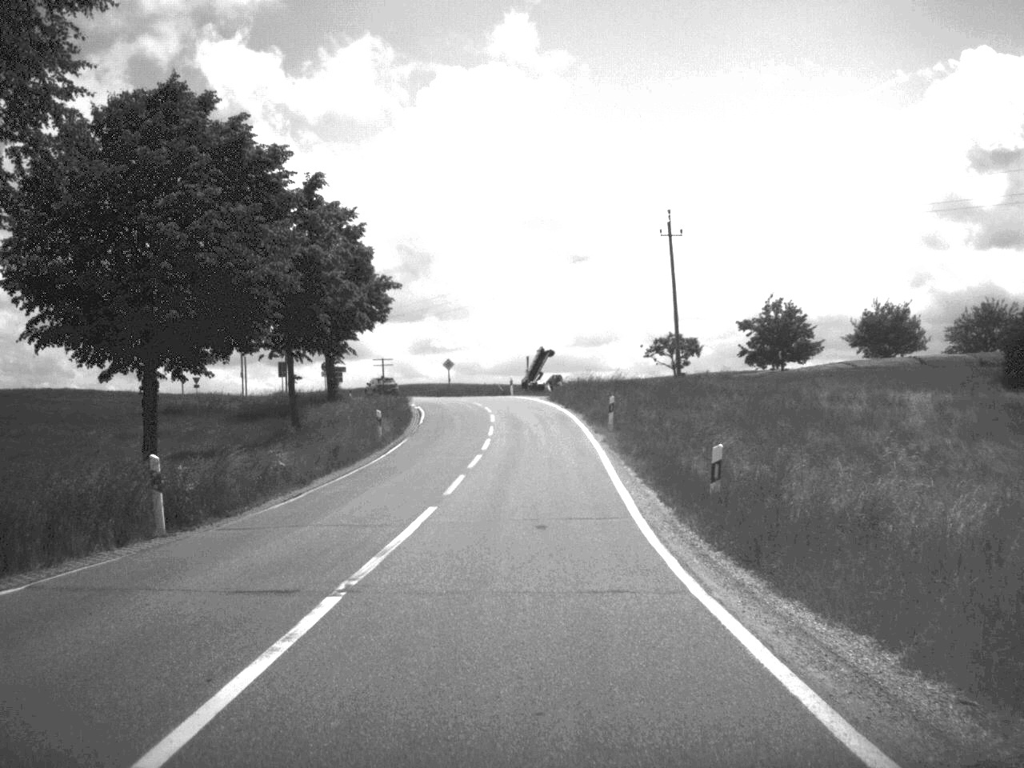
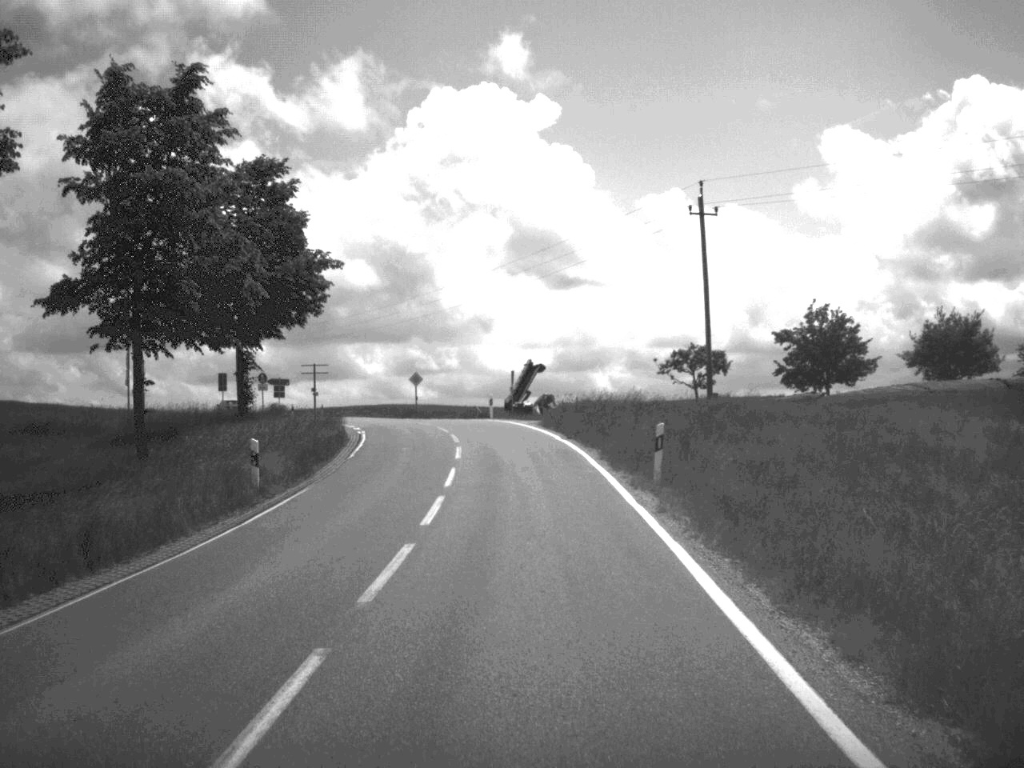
(0.0, +16.0) m; +1°
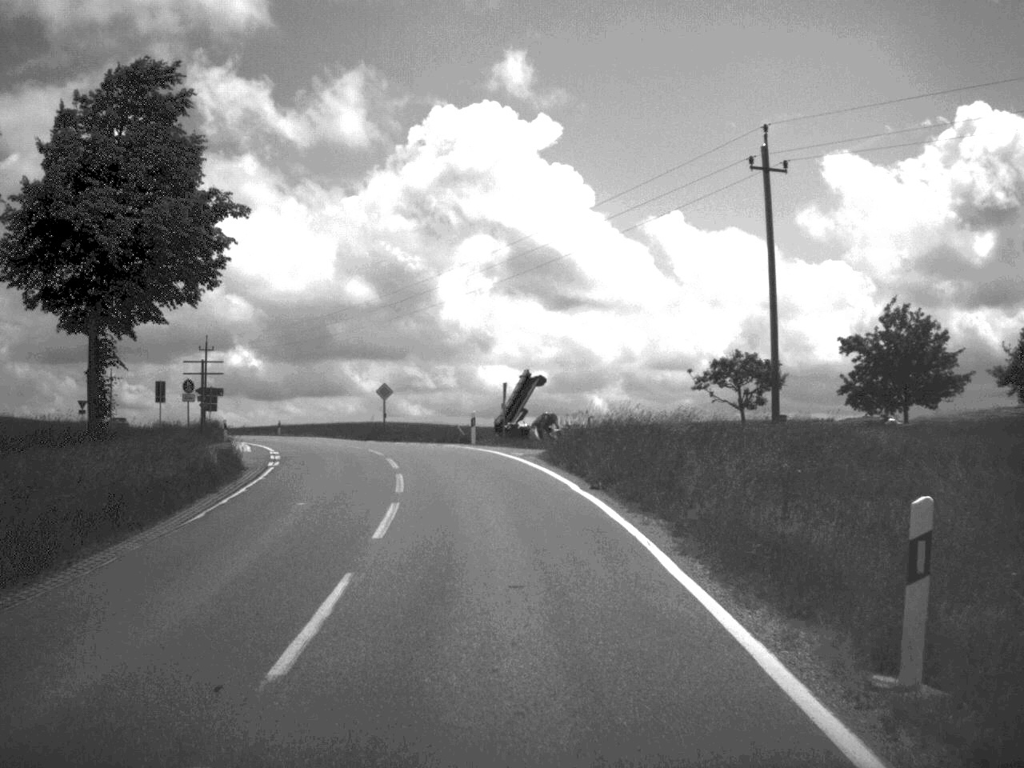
(0.0, +14.6) m; 0°
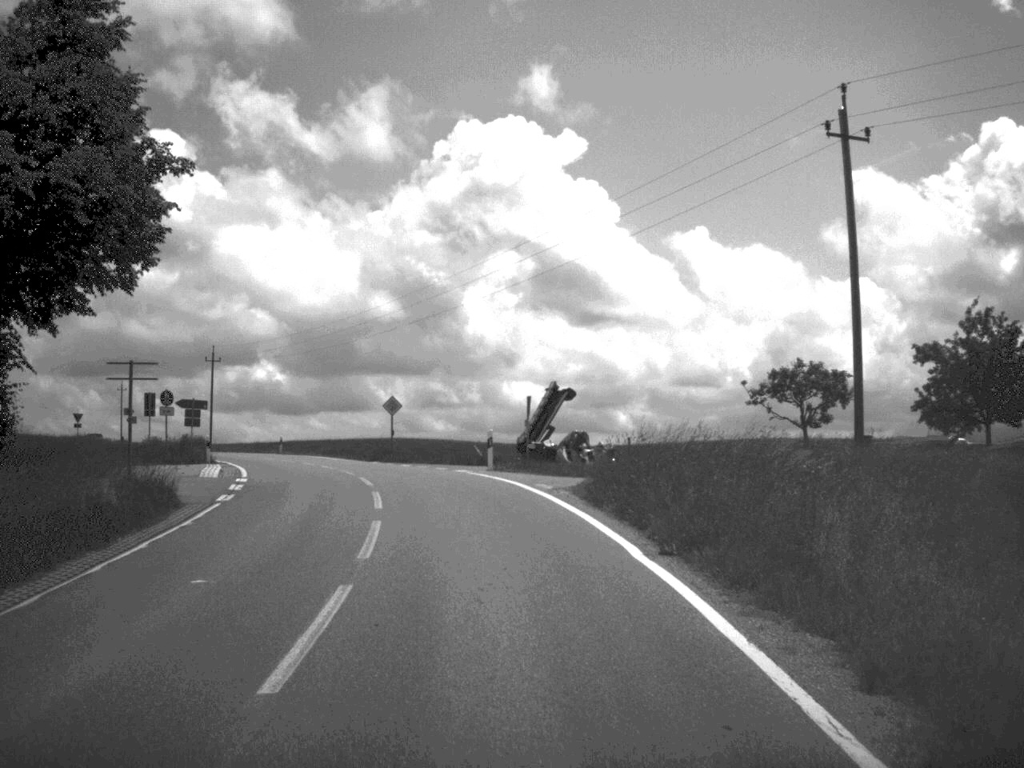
(-0.1, +7.0) m; -1°
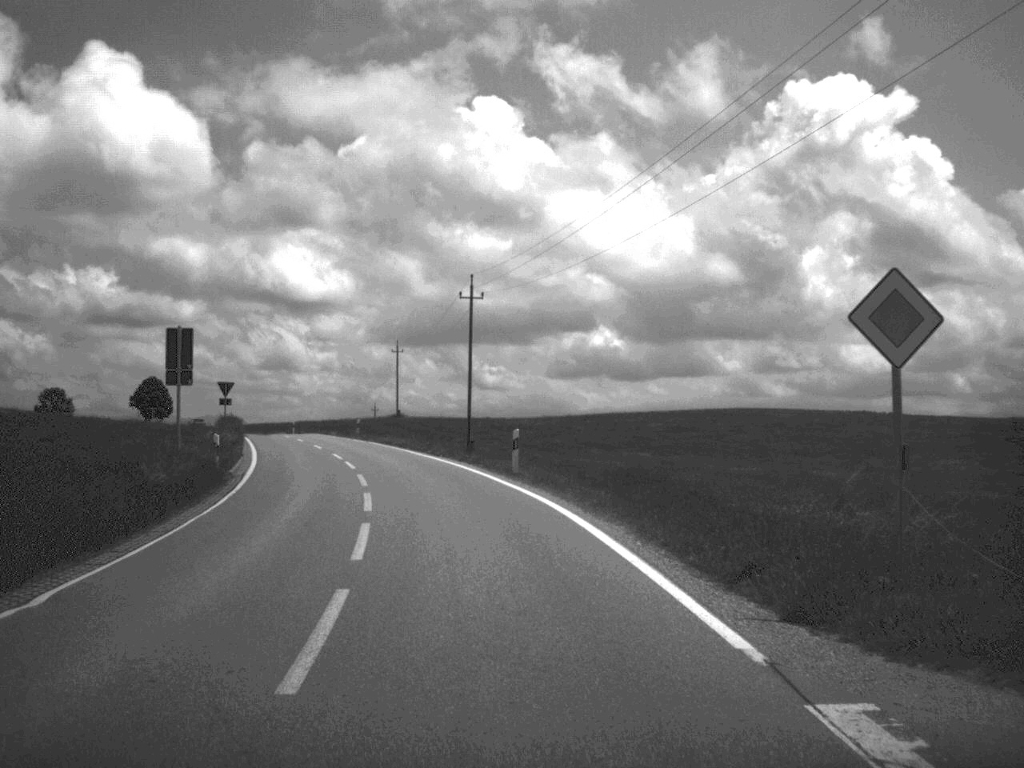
(-5.4, +41.4) m; -15°
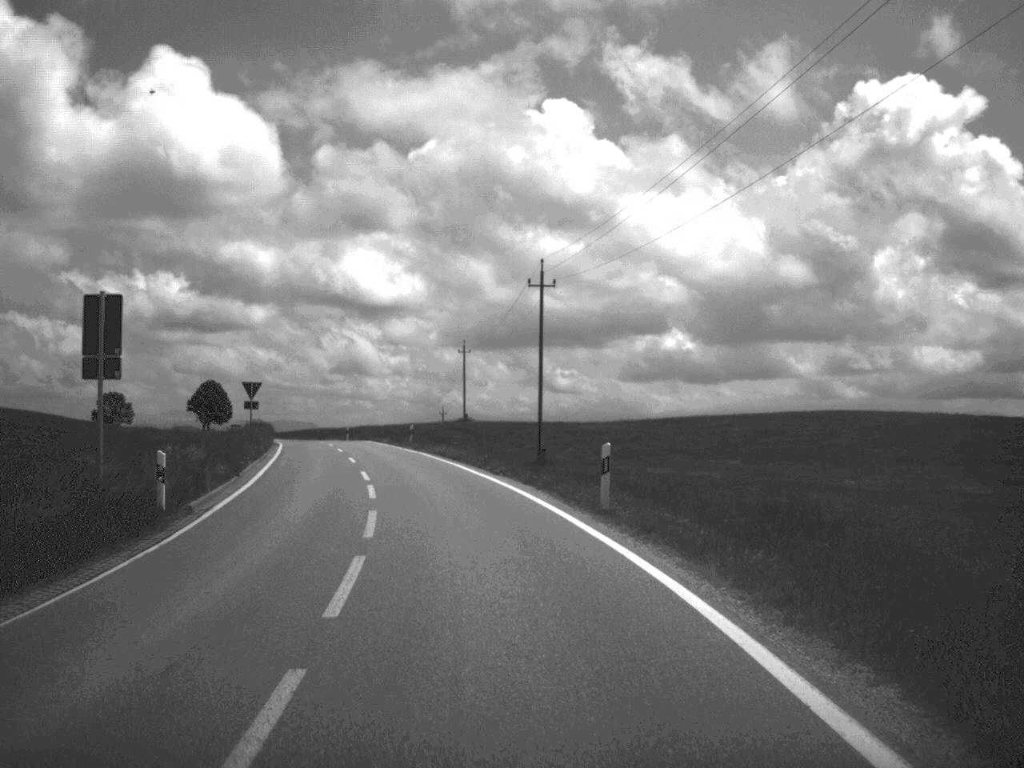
(-0.3, +9.4) m; -3°
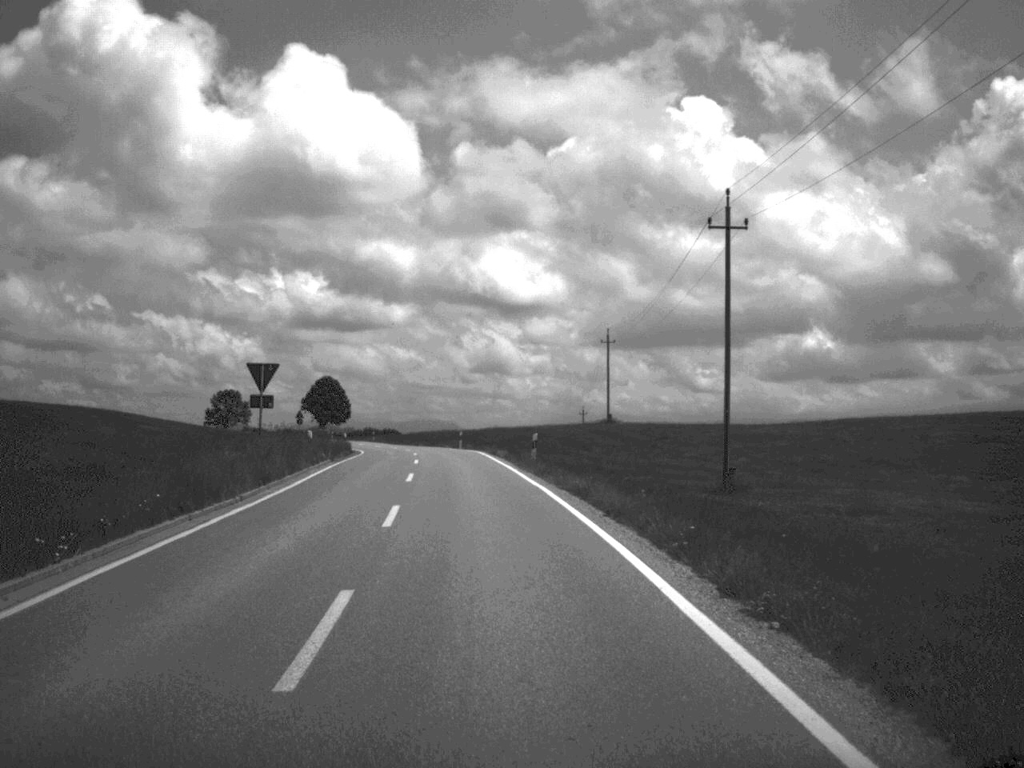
(-1.2, +21.1) m; -6°
